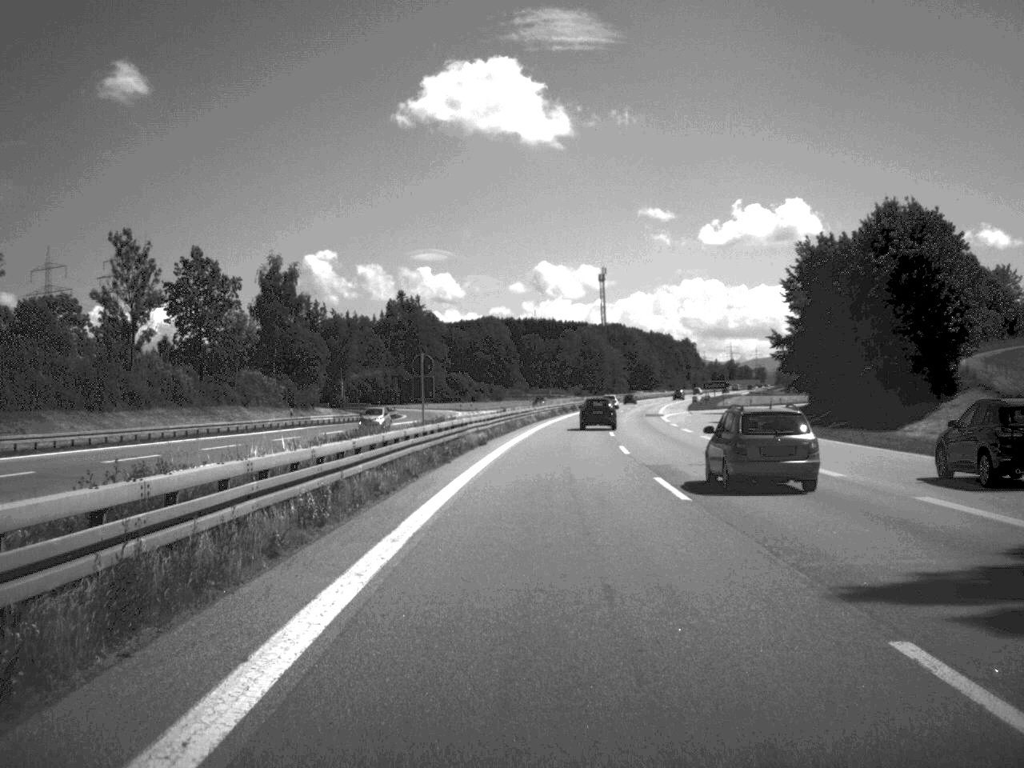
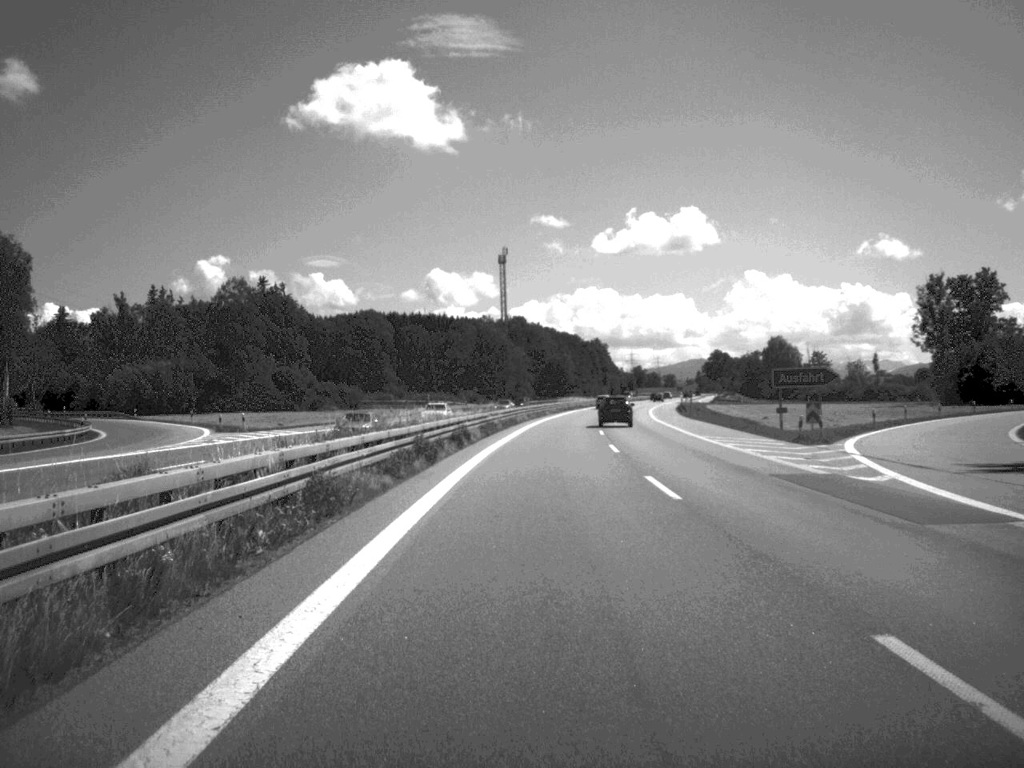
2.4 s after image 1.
(+3.4, +88.3) m; +5°
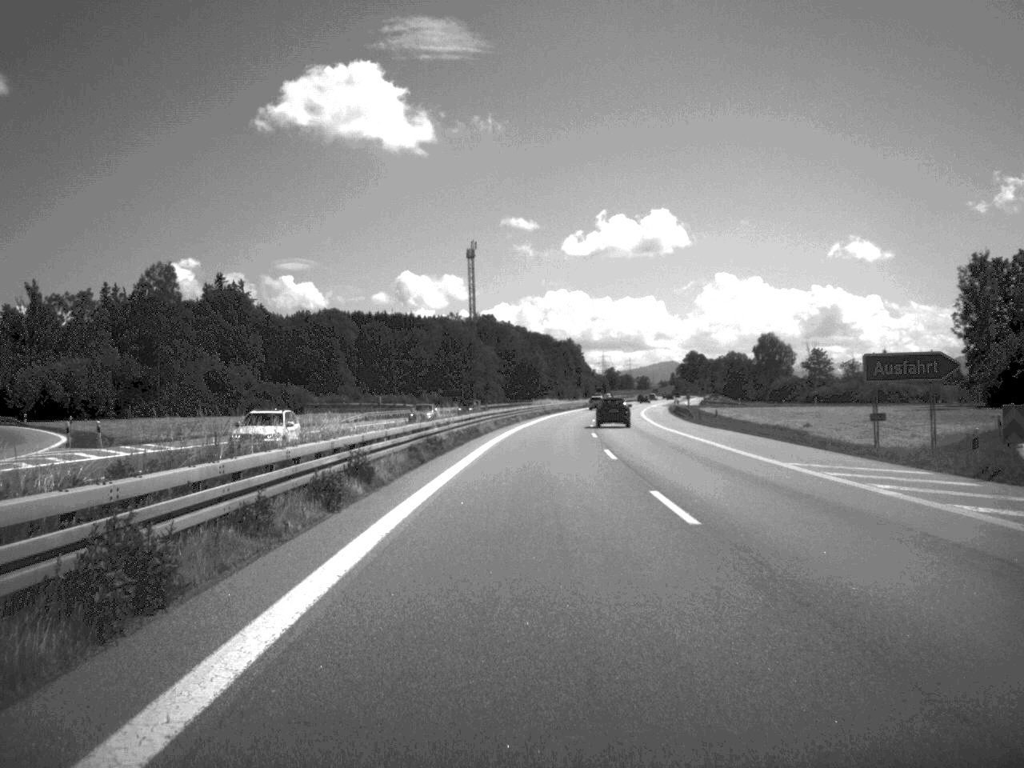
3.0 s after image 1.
(+0.2, +21.9) m; +1°
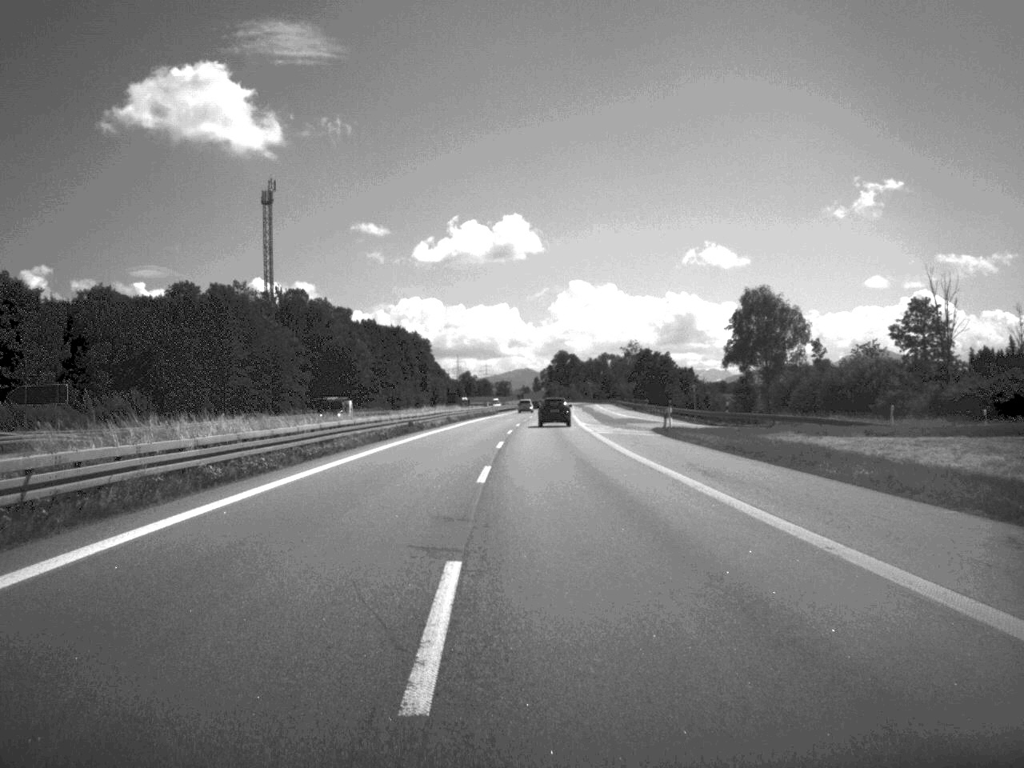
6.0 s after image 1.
(+6.9, +115.5) m; +6°
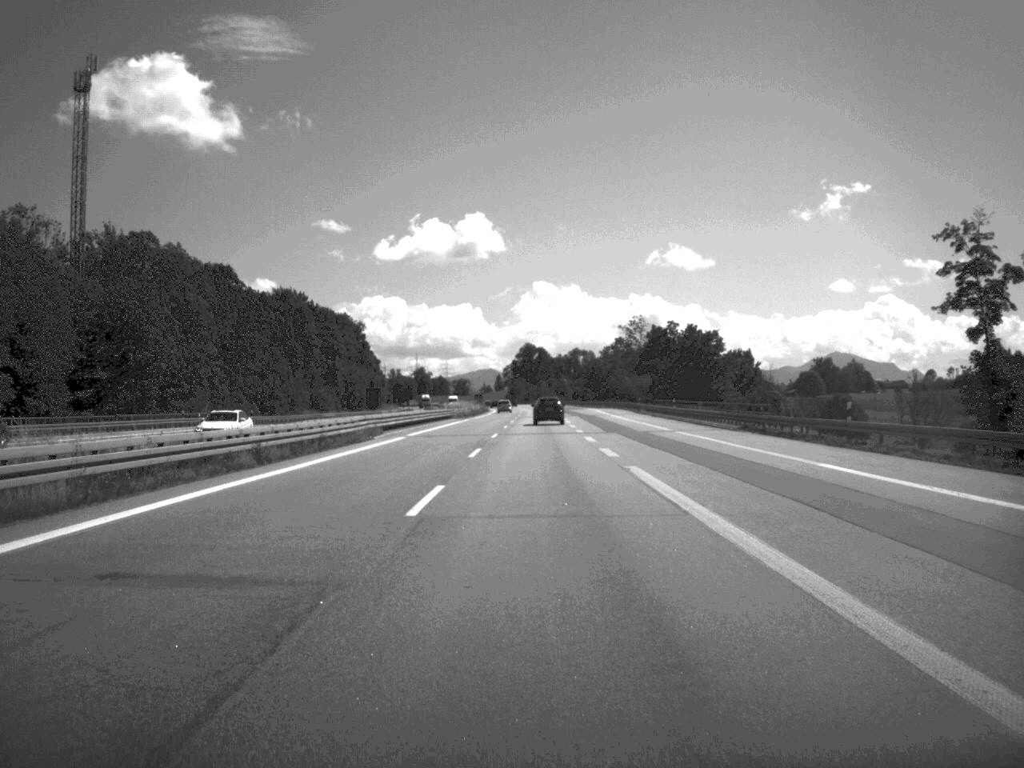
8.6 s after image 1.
(+1.3, +95.6) m; +1°
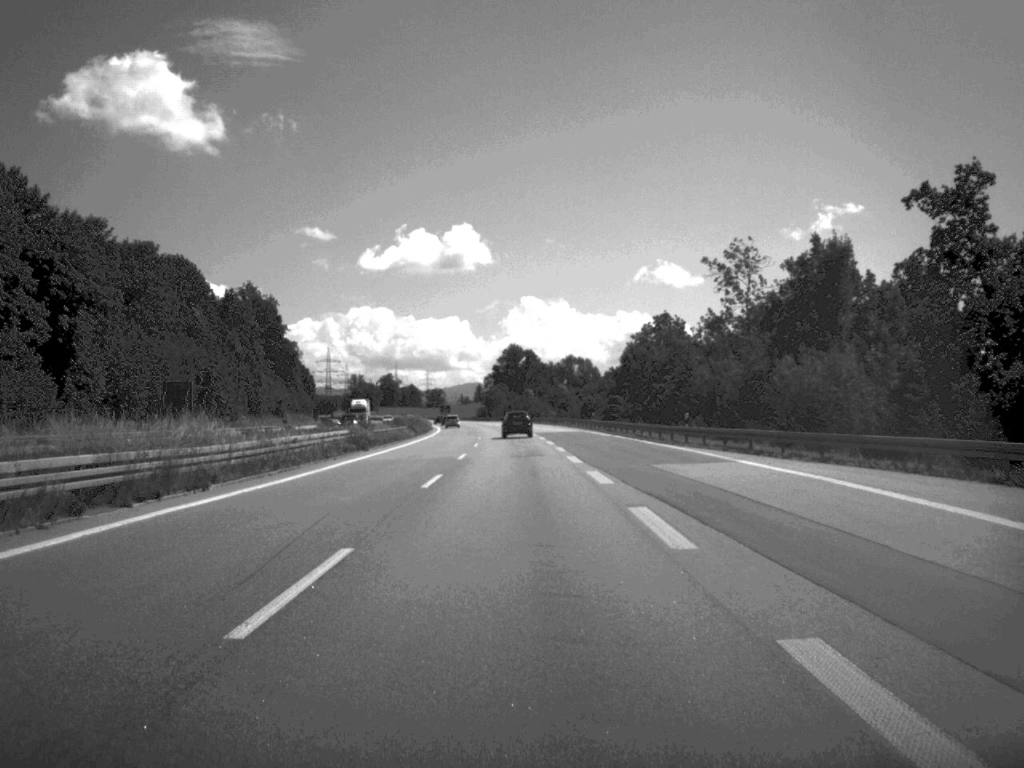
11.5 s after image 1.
(+1.1, +114.4) m; 0°
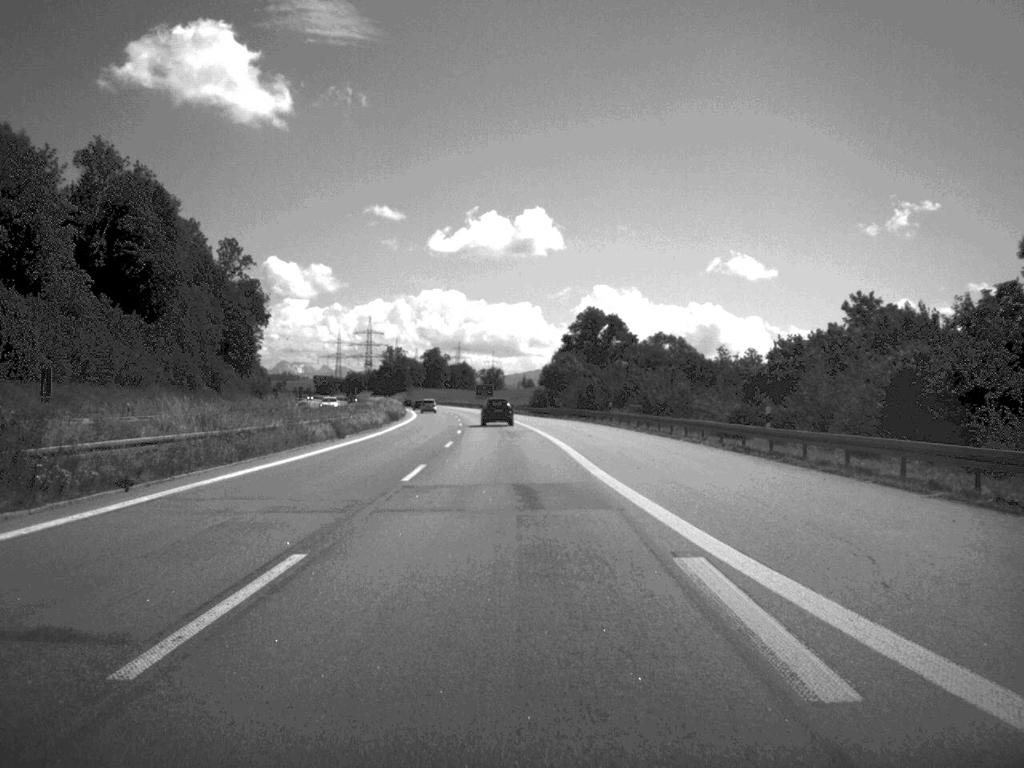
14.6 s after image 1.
(-2.9, +125.8) m; -3°
